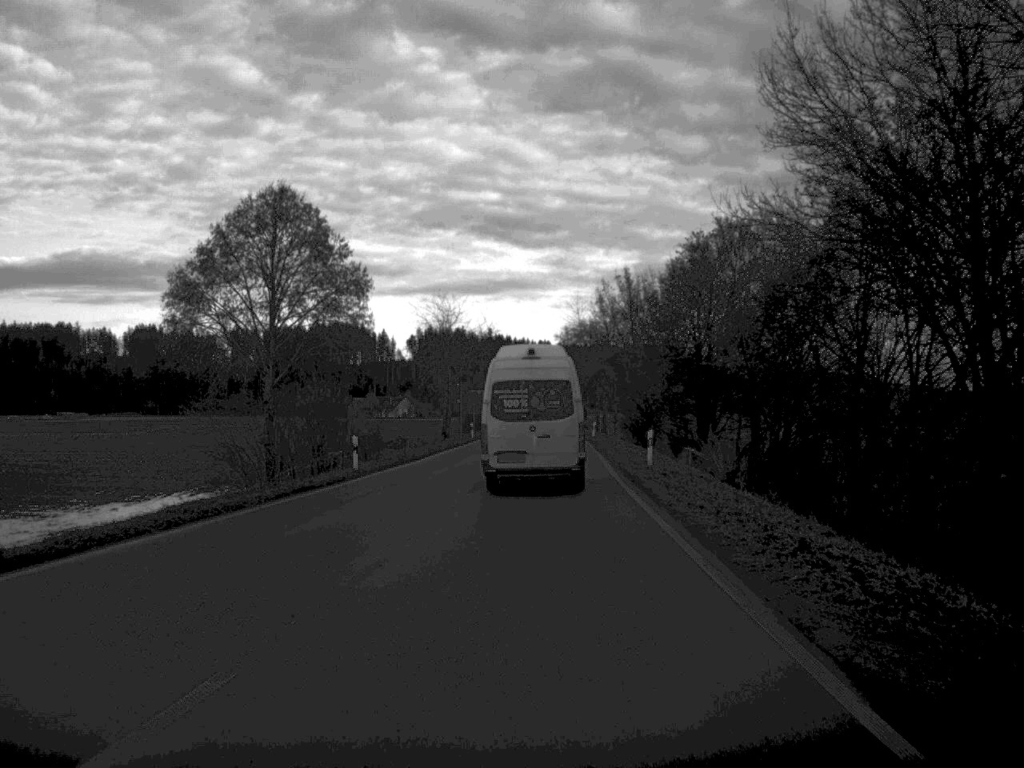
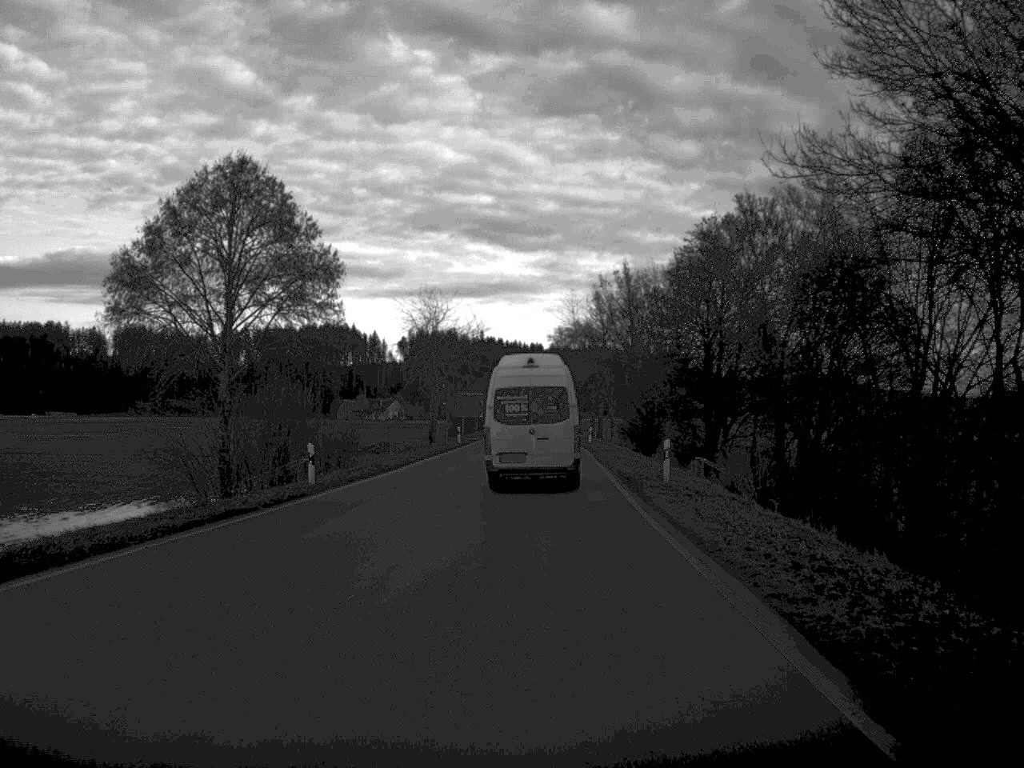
(0.0, +6.0) m; 0°
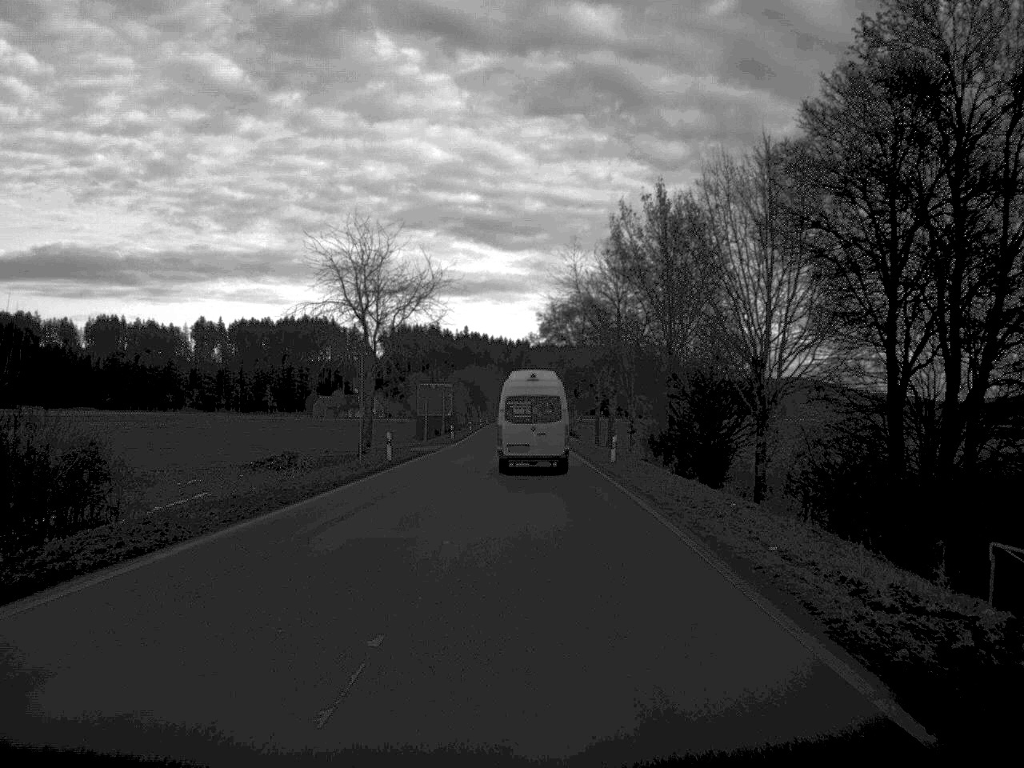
(+0.2, +32.7) m; 0°
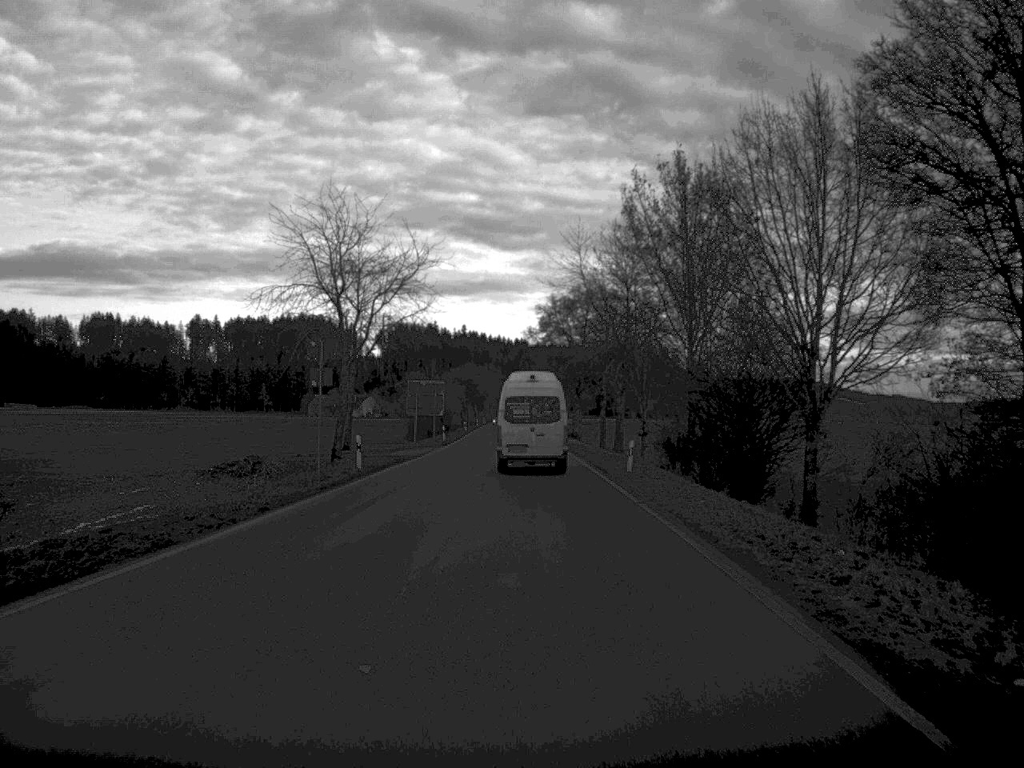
(0.0, +7.9) m; 0°
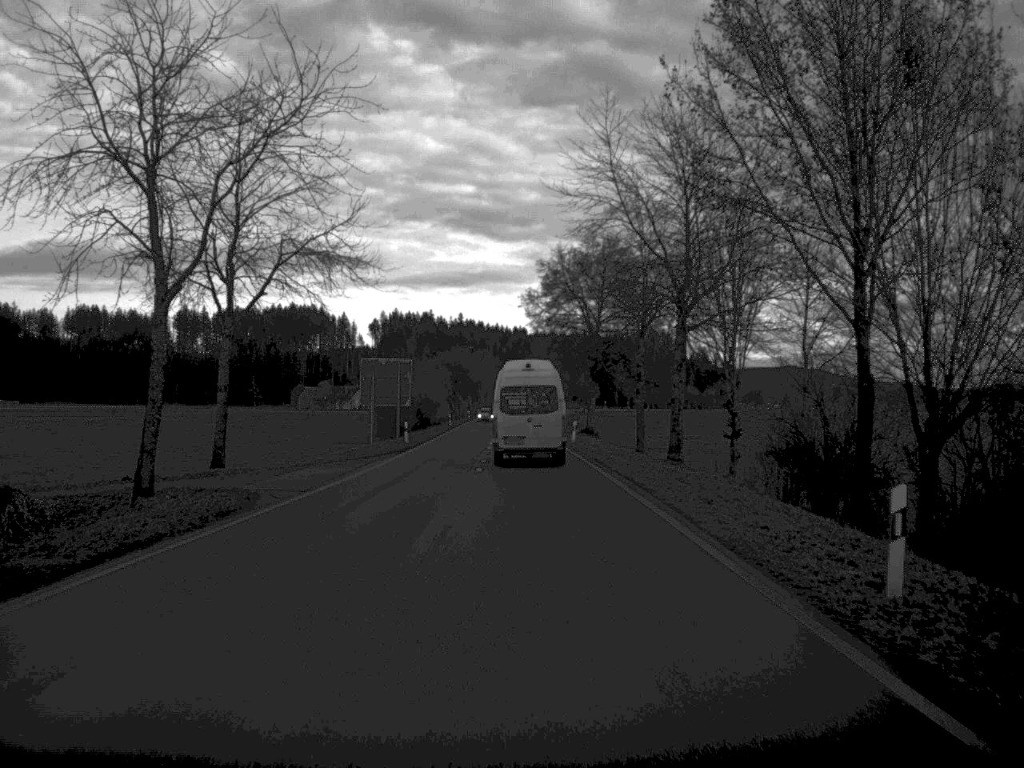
(0.0, +27.3) m; 0°
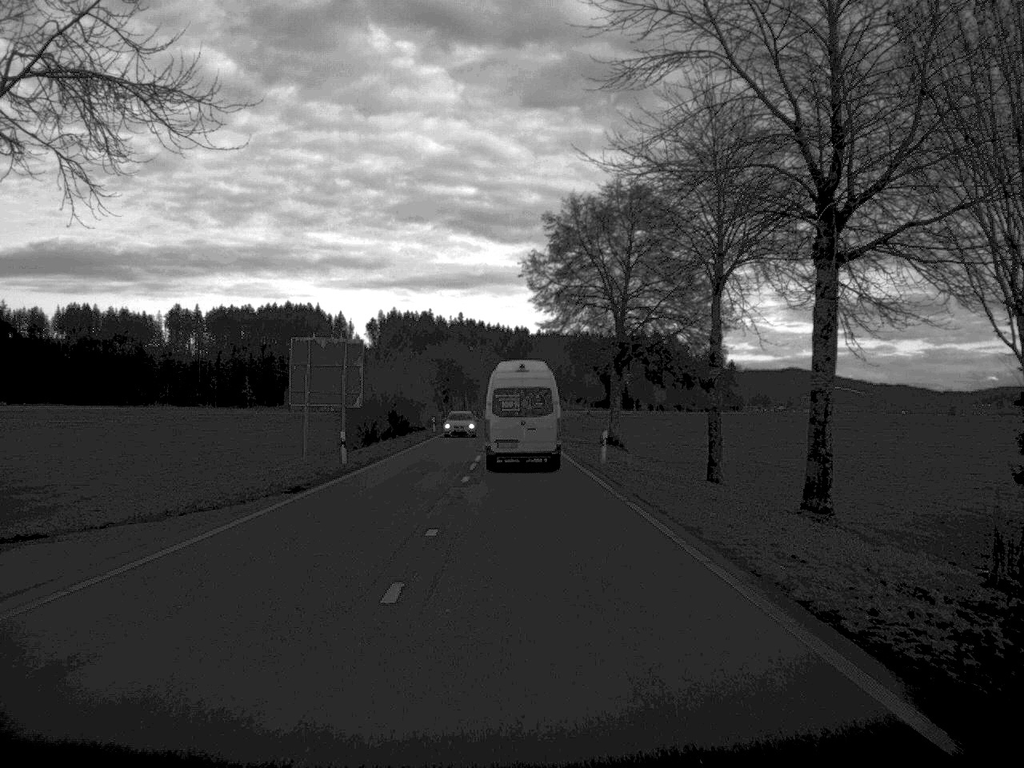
(0.0, +21.4) m; 0°
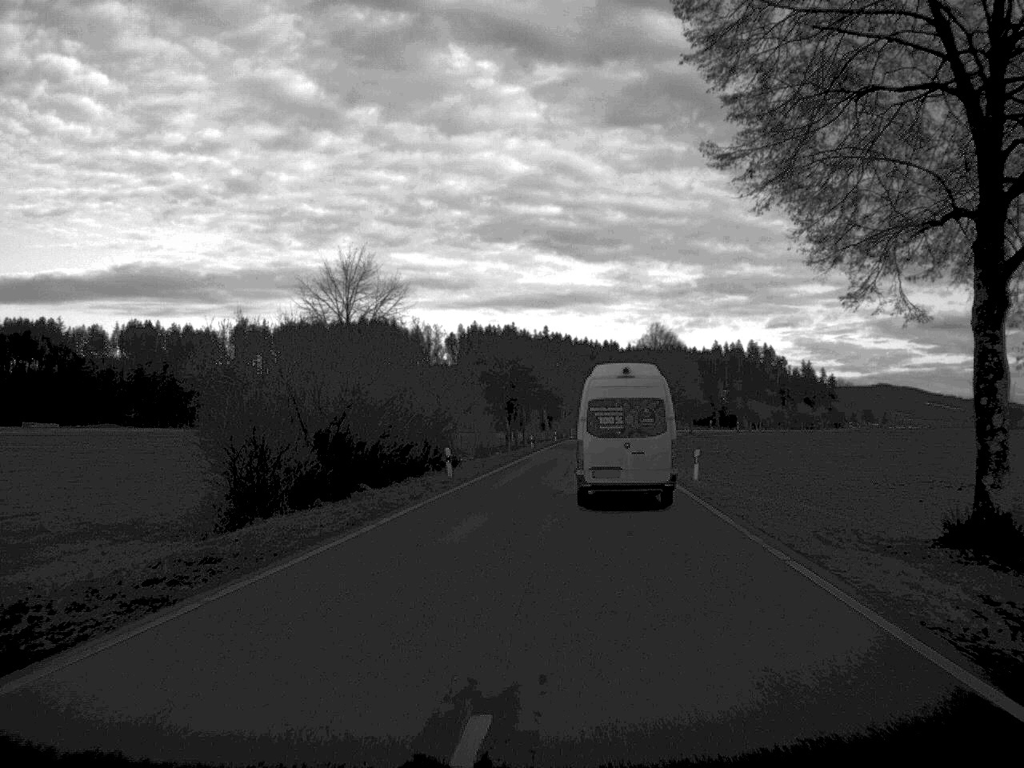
(-1.1, +47.6) m; -4°
